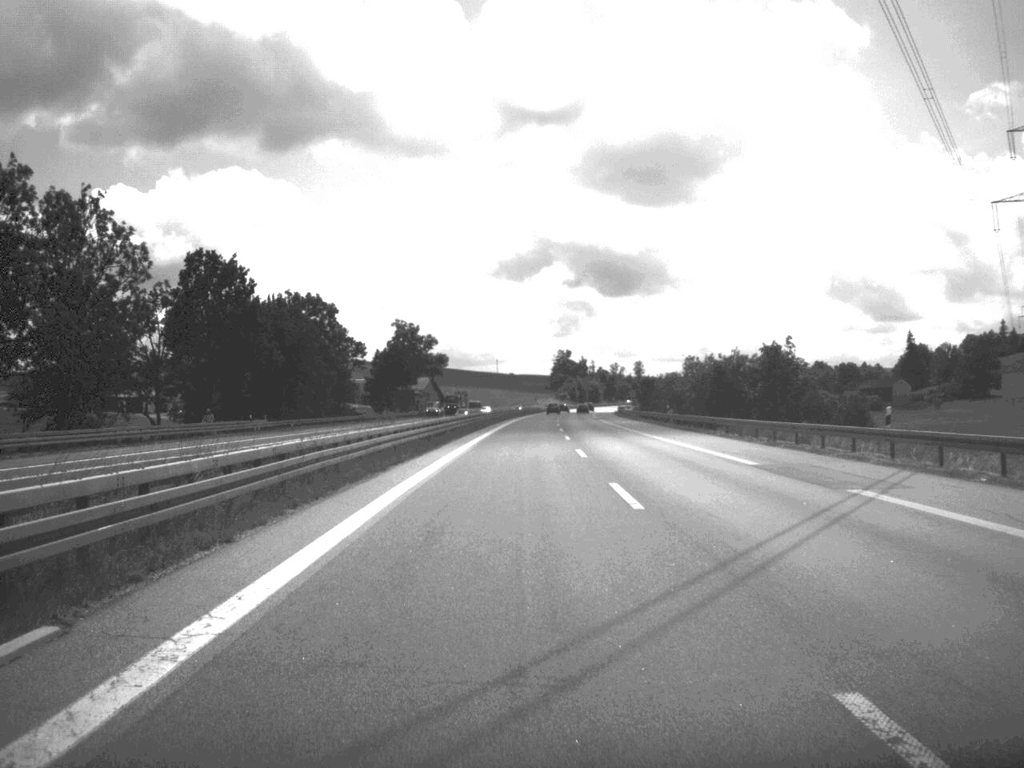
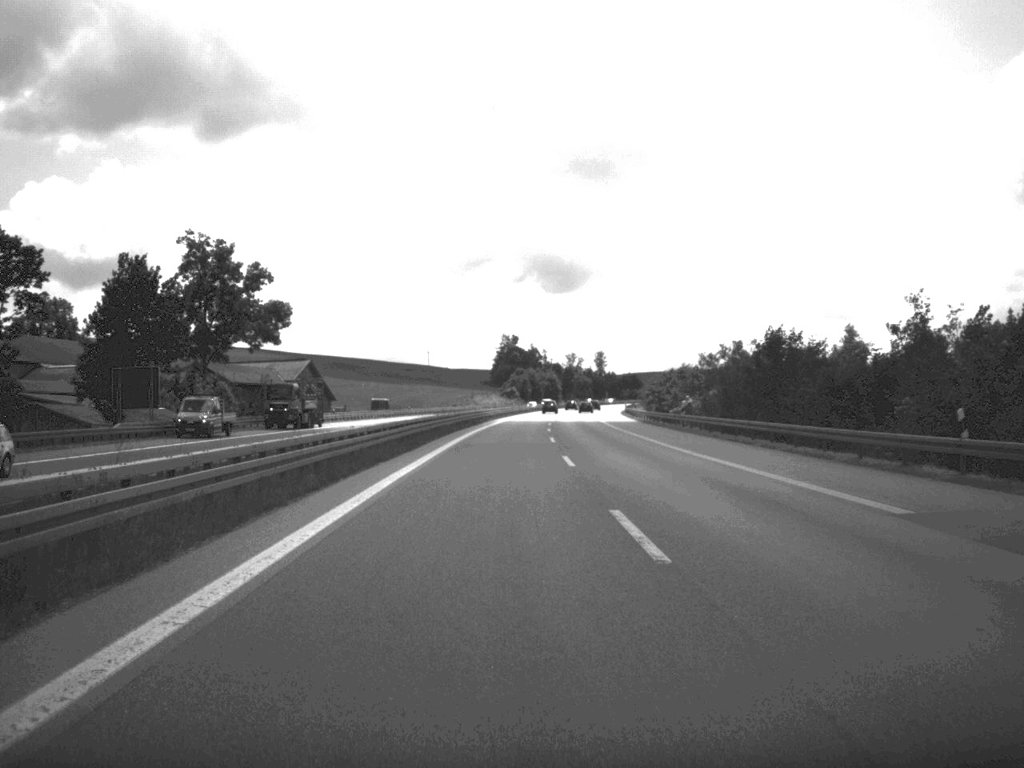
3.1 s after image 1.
(+1.0, +113.9) m; +2°
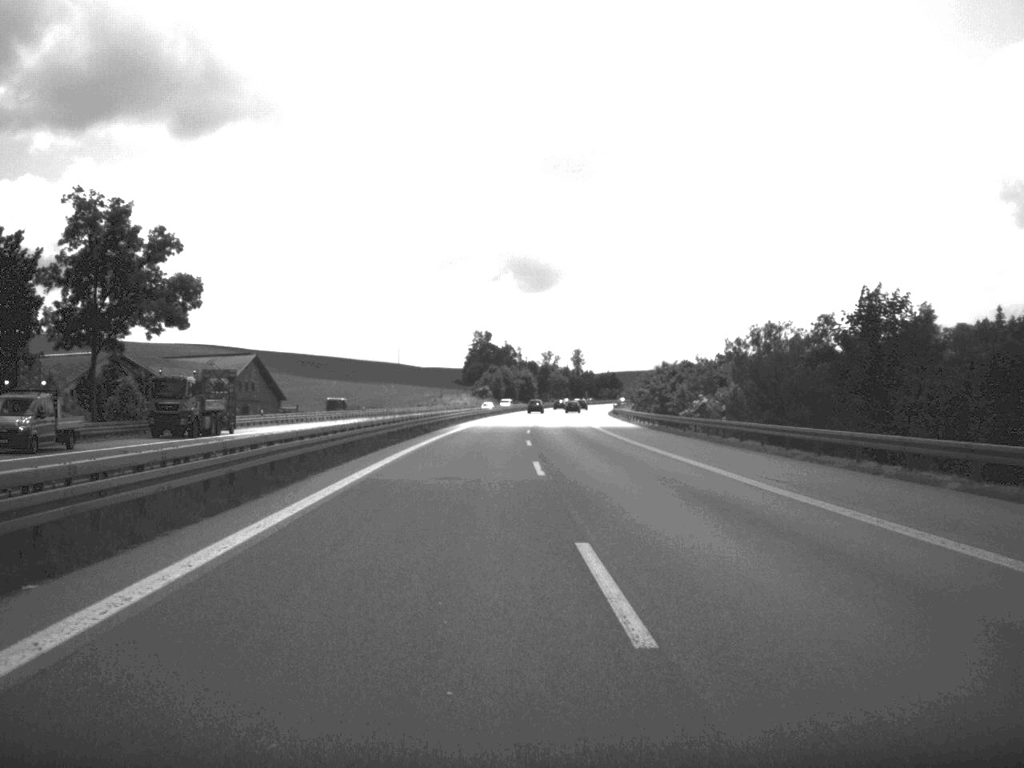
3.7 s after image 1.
(+0.2, +22.7) m; +1°
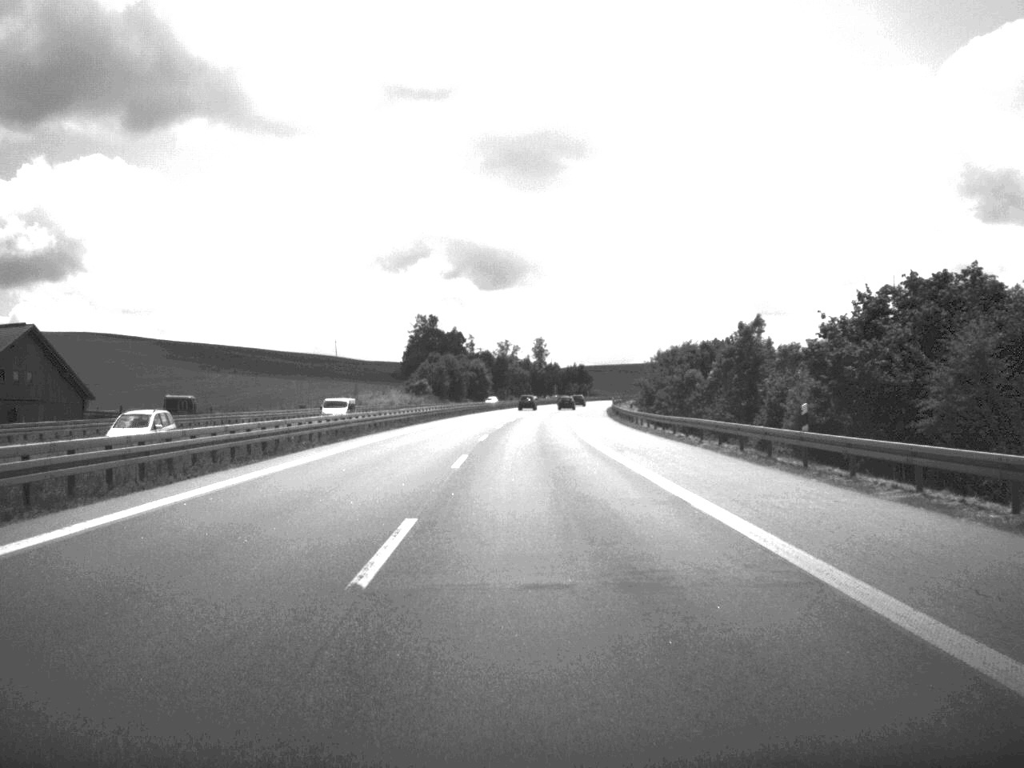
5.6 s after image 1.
(+1.2, +69.8) m; +2°
